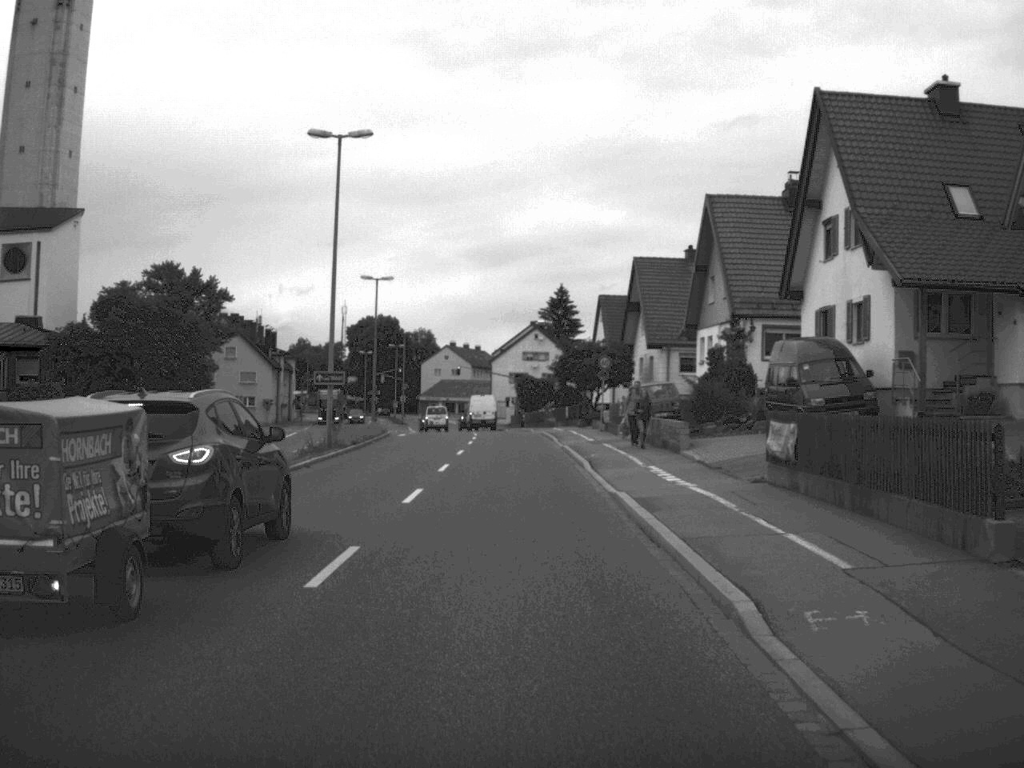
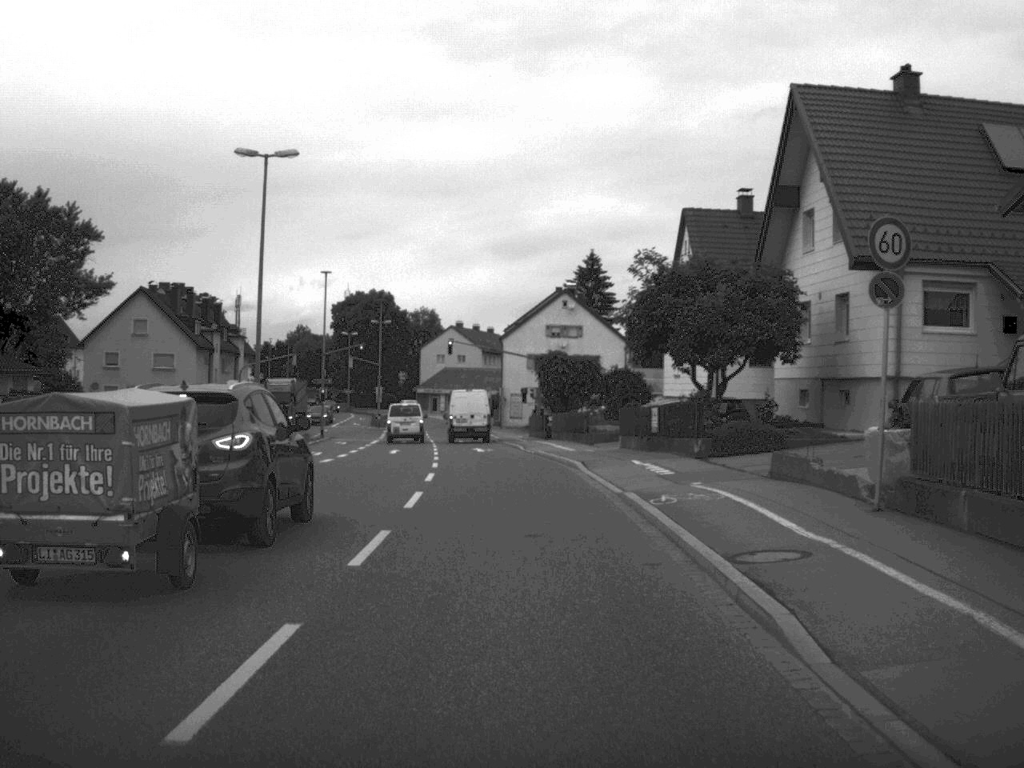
(-0.4, +40.4) m; -1°
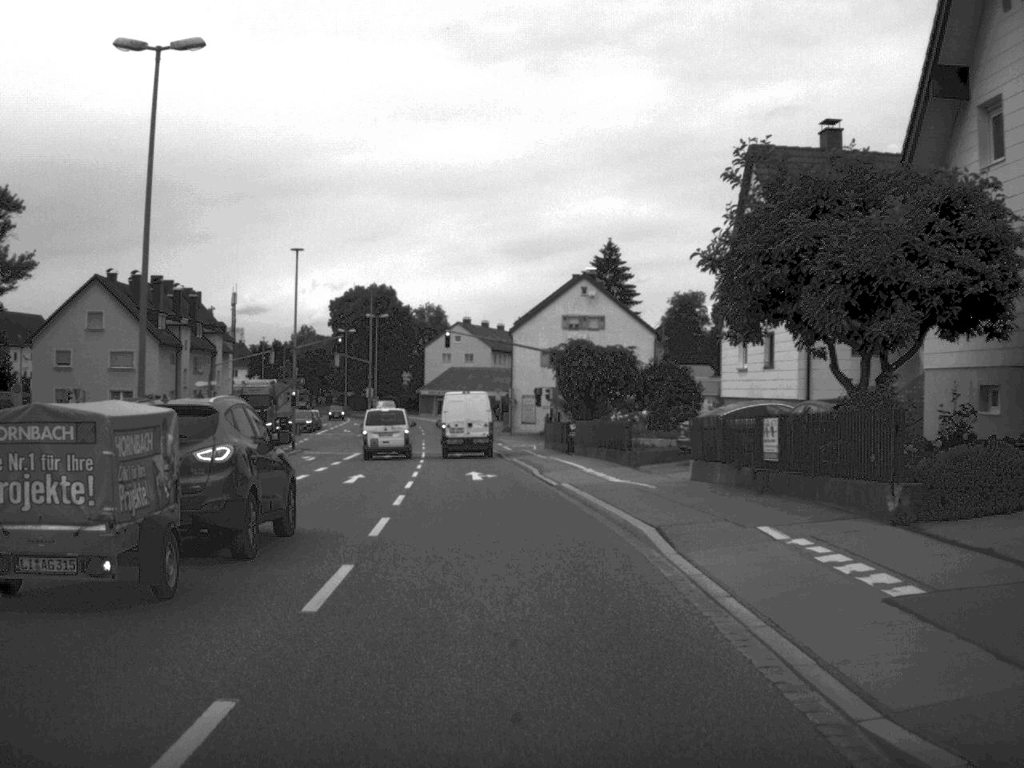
(-0.1, +13.8) m; -1°
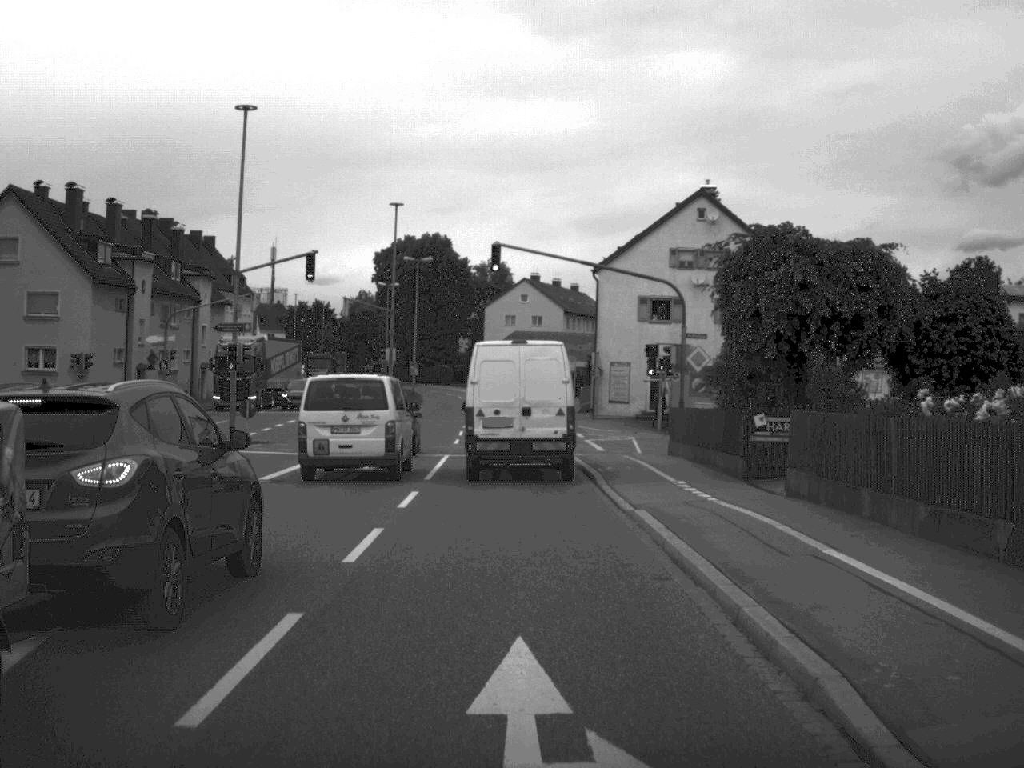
(-0.9, +26.9) m; -3°
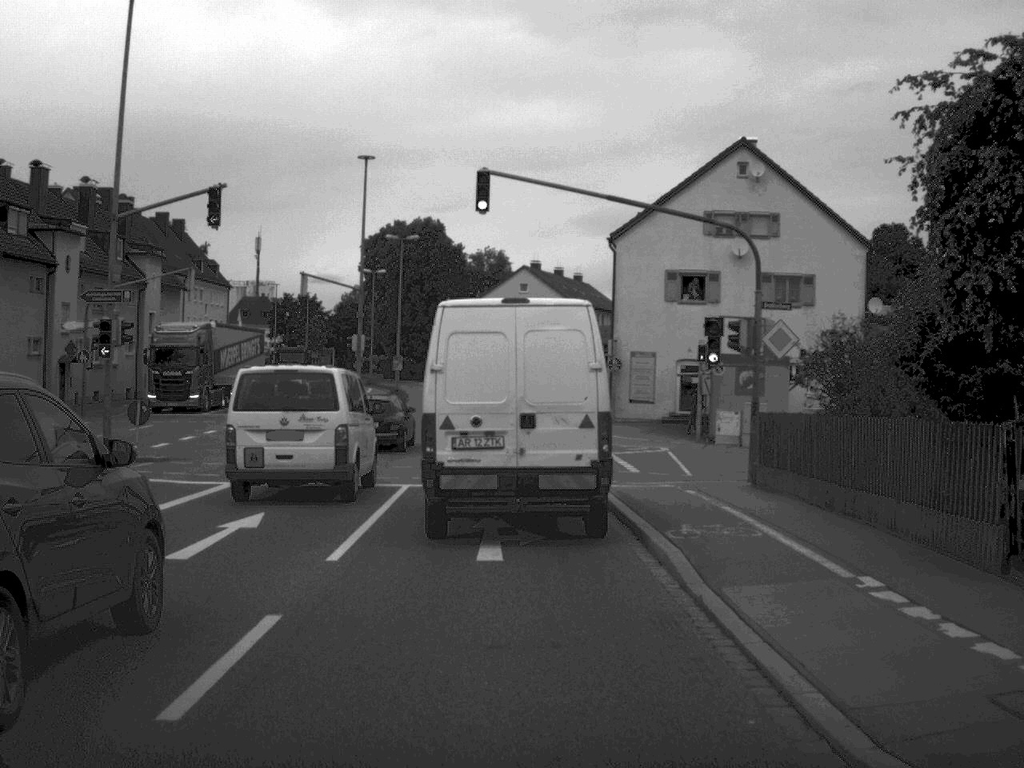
(0.0, +11.8) m; 0°
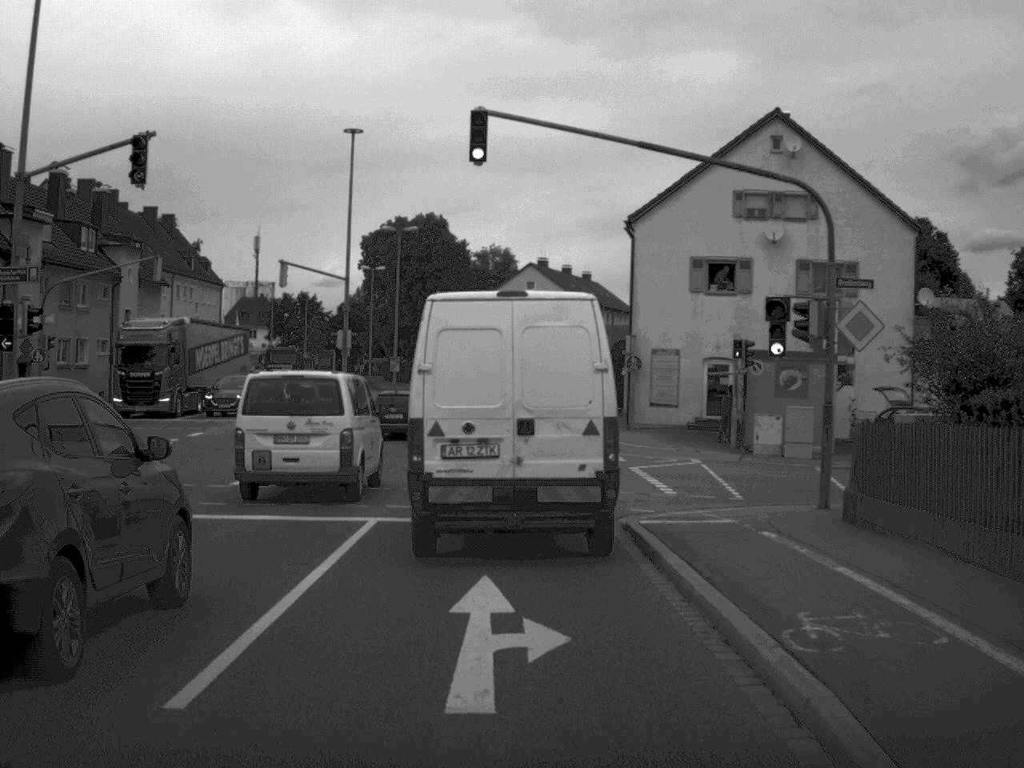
(0.0, +5.6) m; 0°
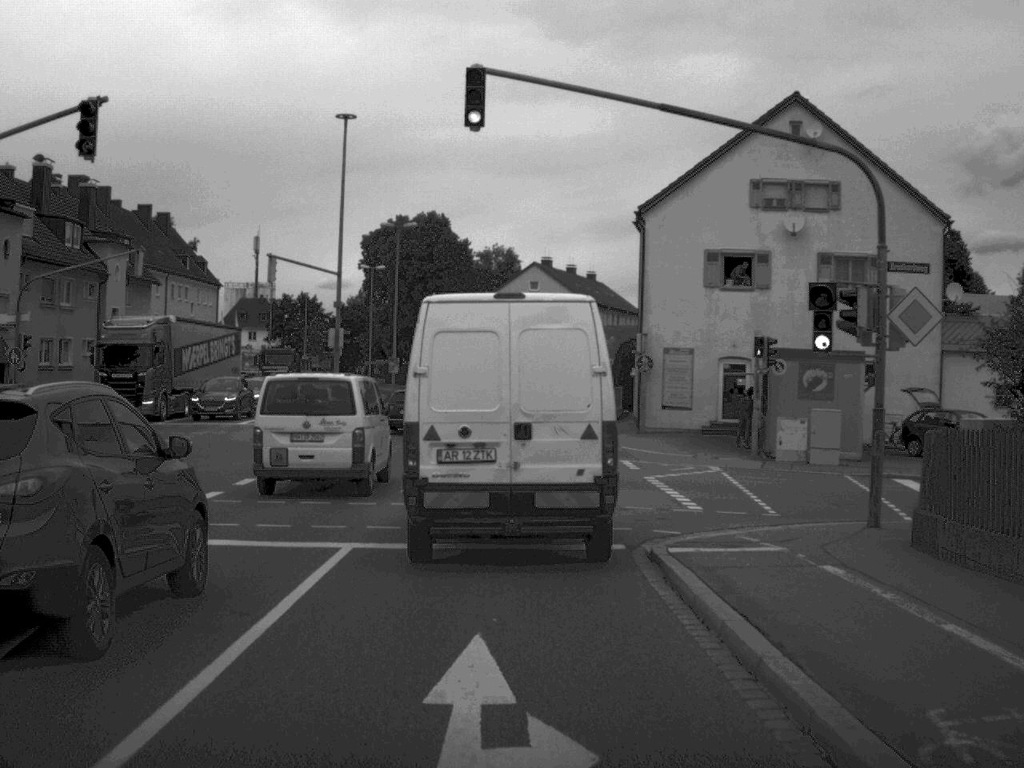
(0.0, +2.7) m; 0°
